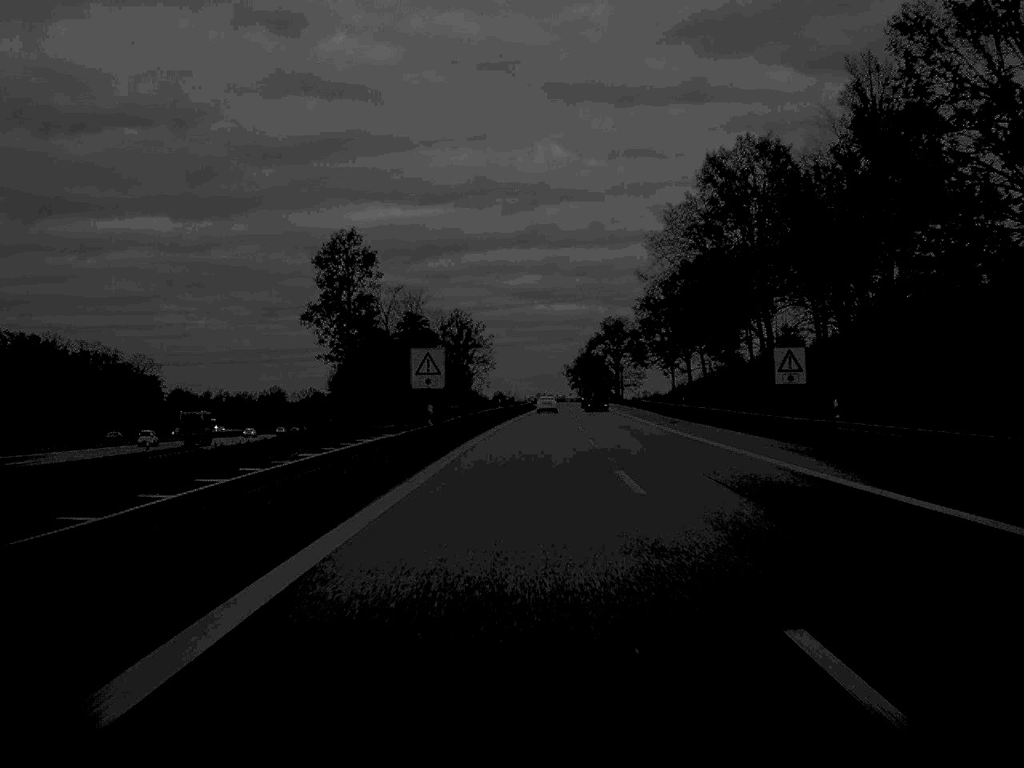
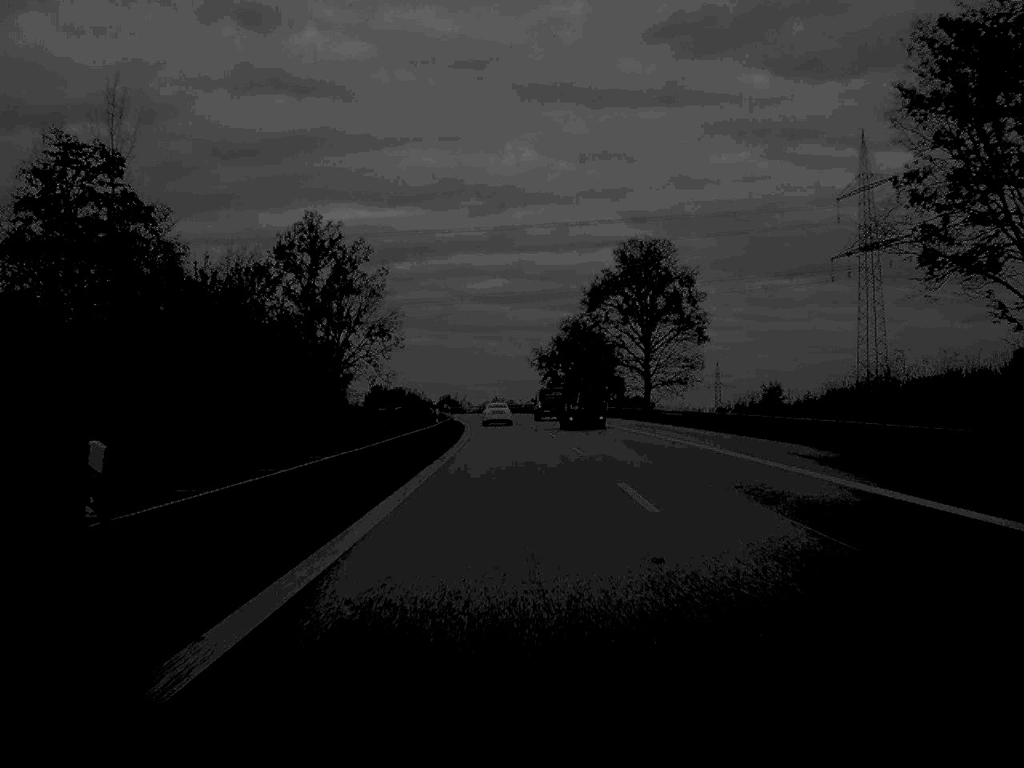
(+2.7, +127.0) m; +2°
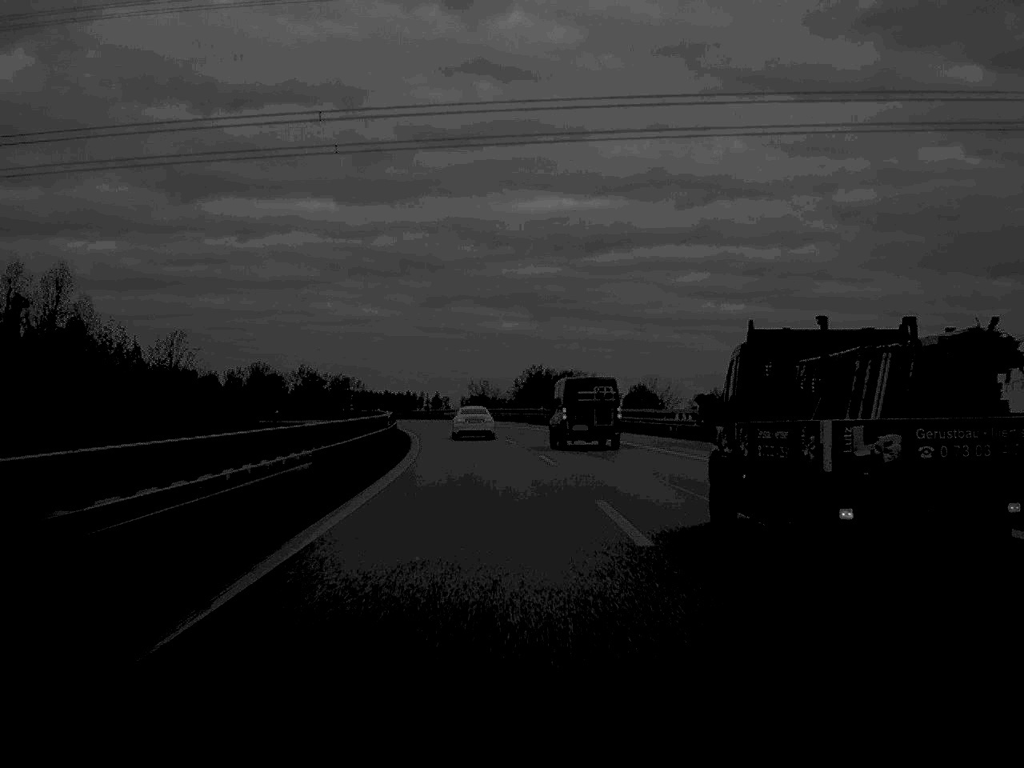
(-8.4, +146.4) m; -9°
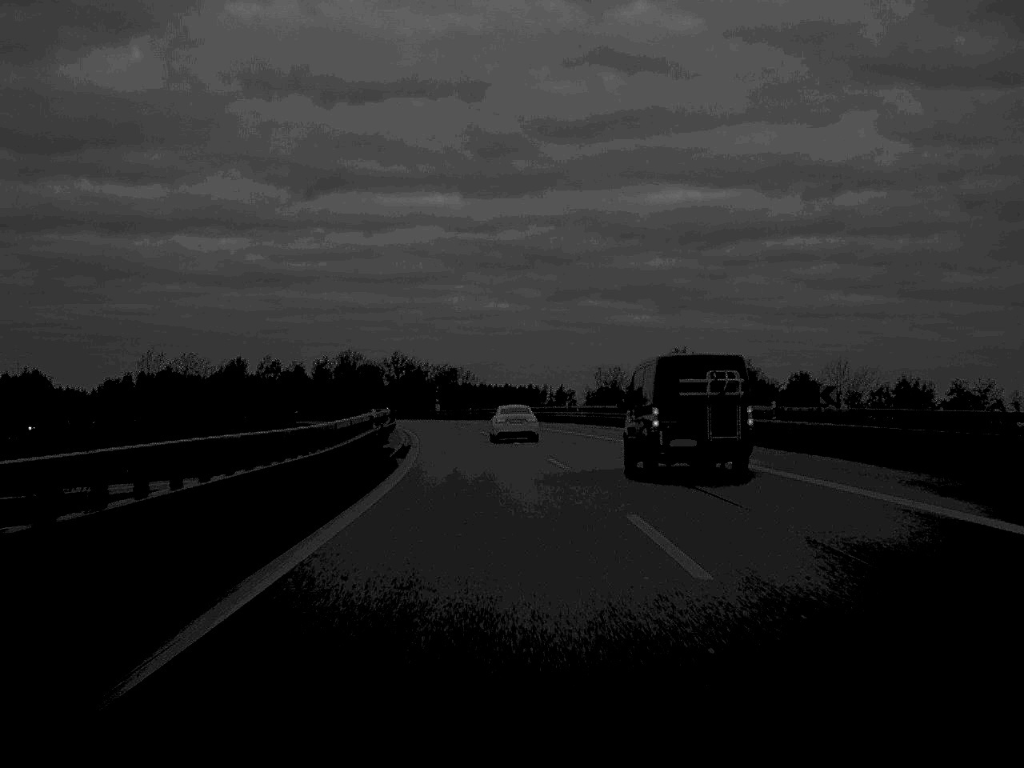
(-2.7, +56.0) m; -6°
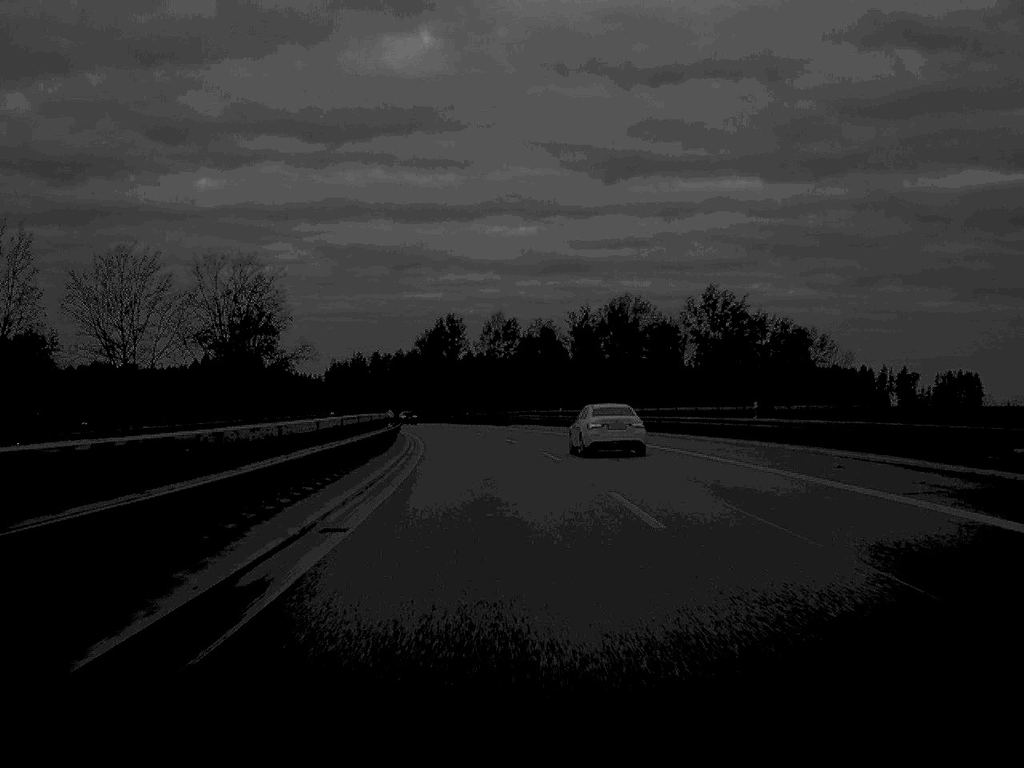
(-16.4, +137.9) m; -13°
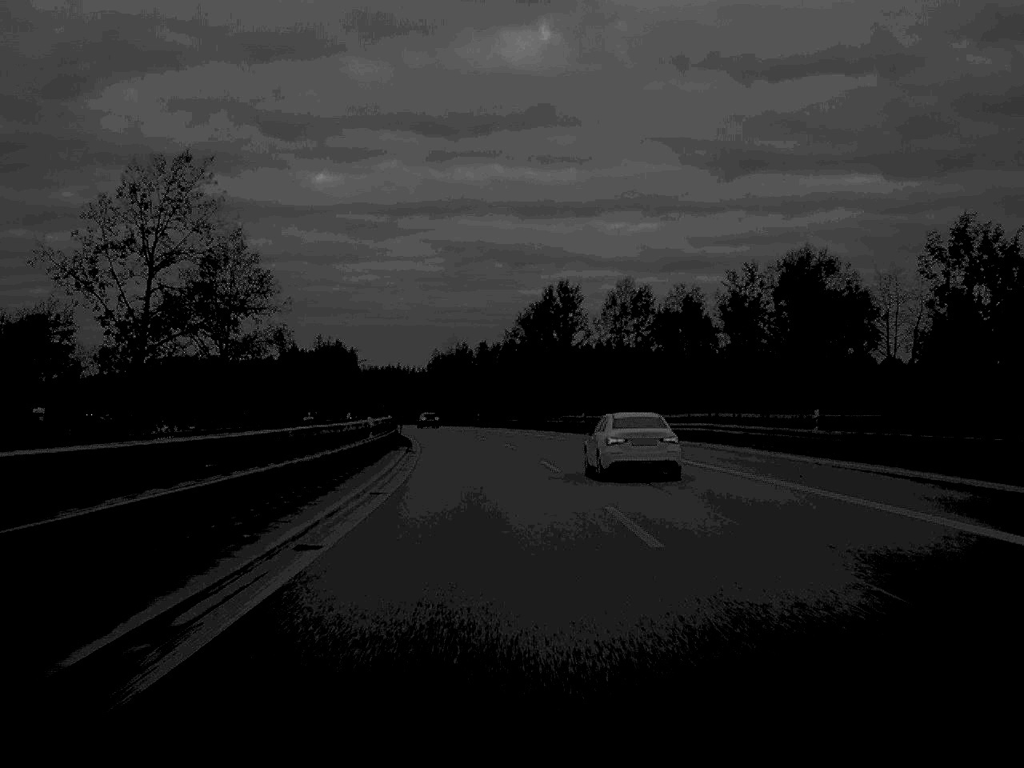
(-2.6, +55.5) m; -5°
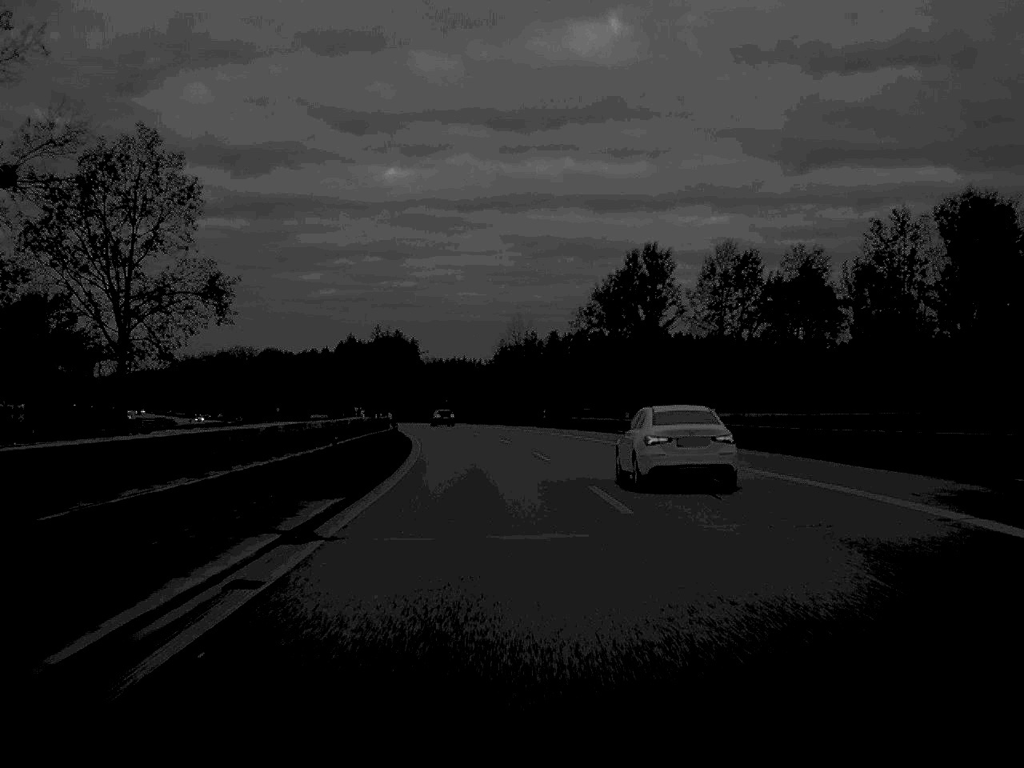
(-0.9, +32.5) m; -3°
